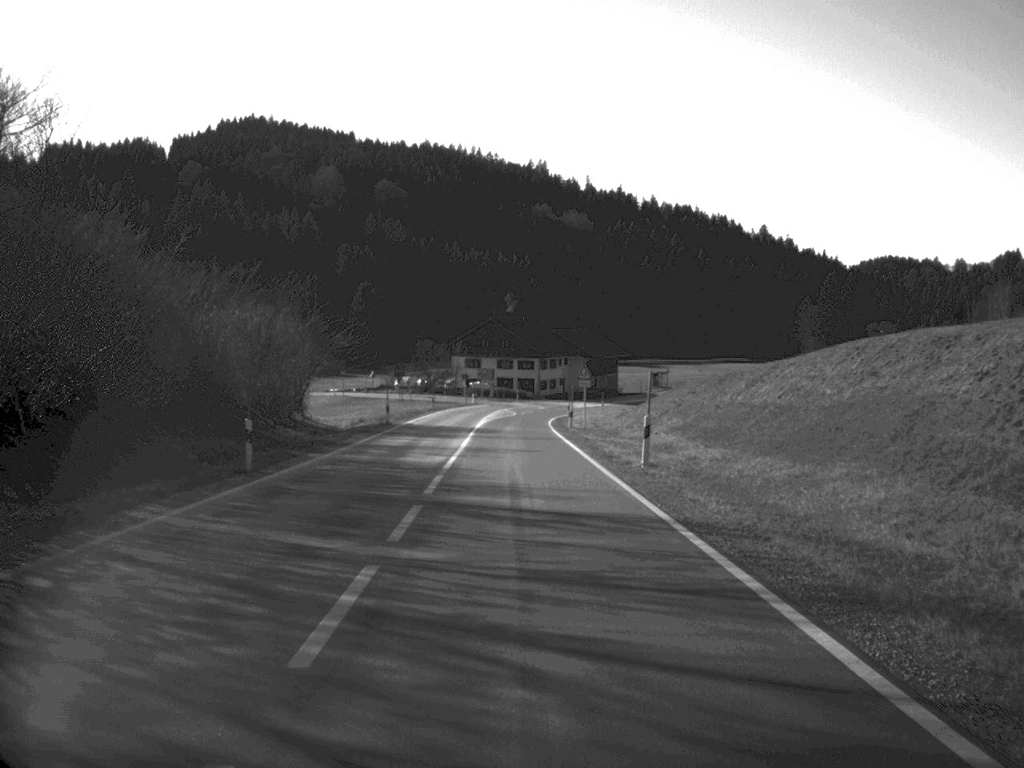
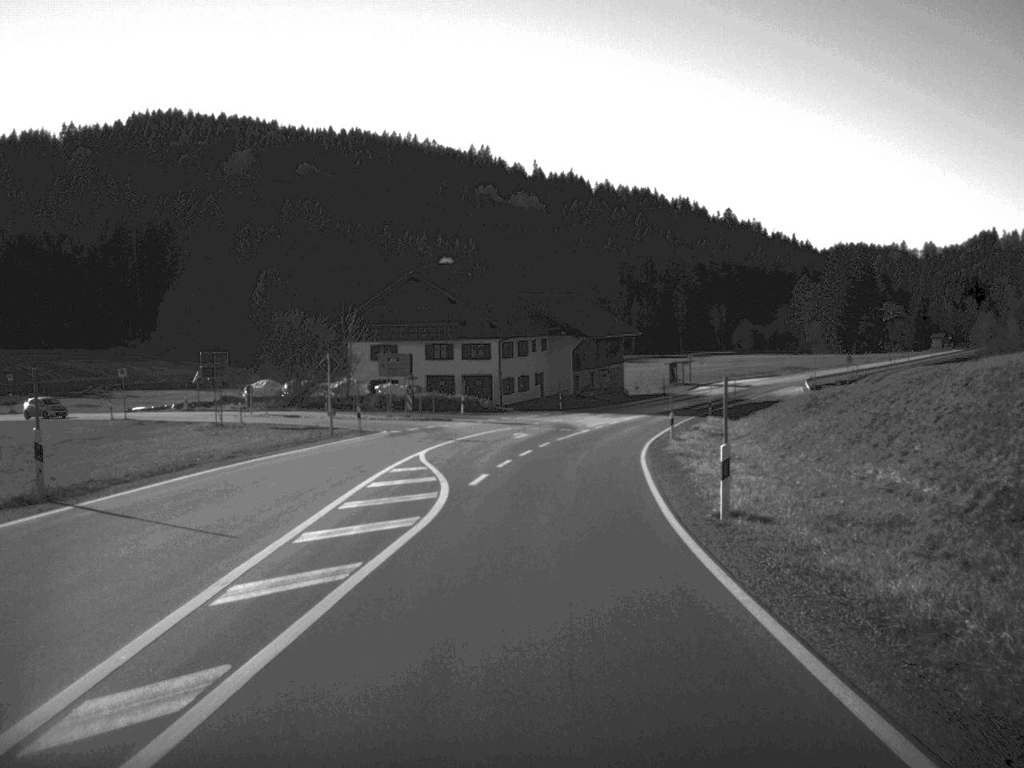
(-0.2, +72.4) m; +2°
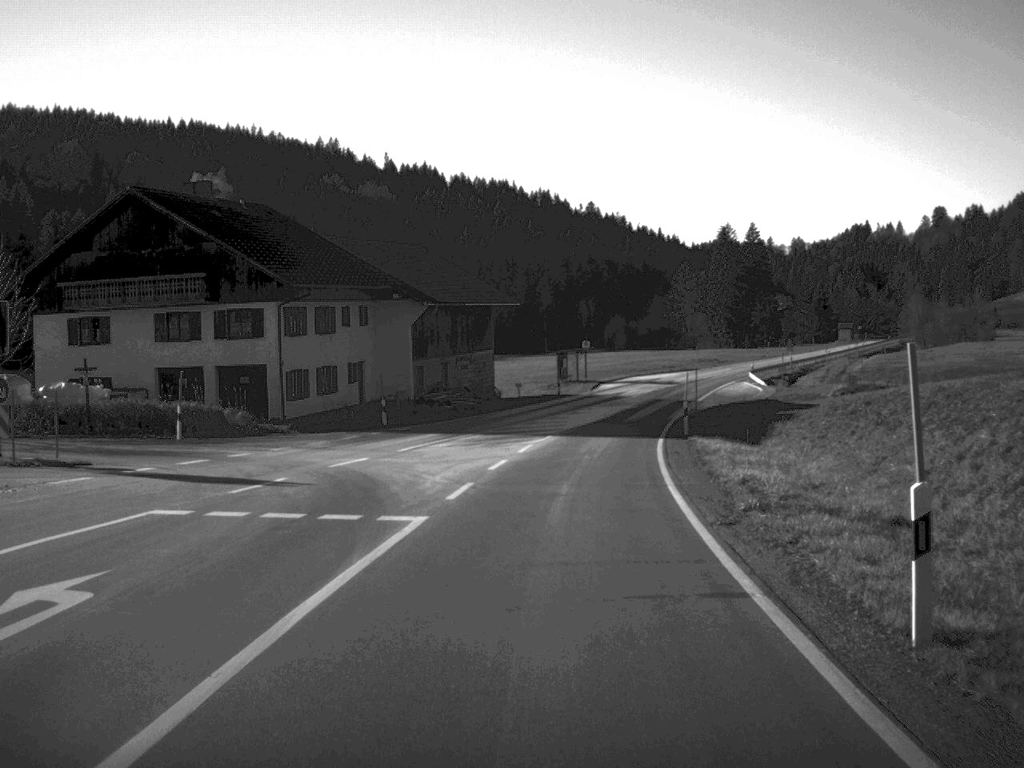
(+2.2, +41.5) m; +6°
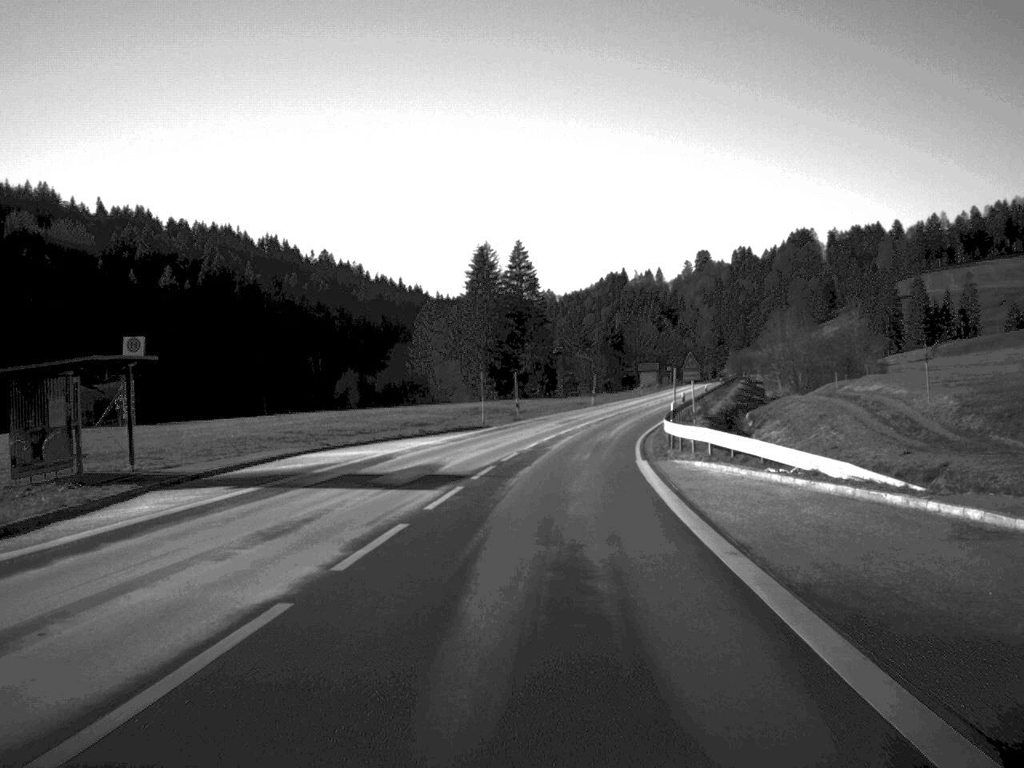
(+7.5, +70.5) m; +11°
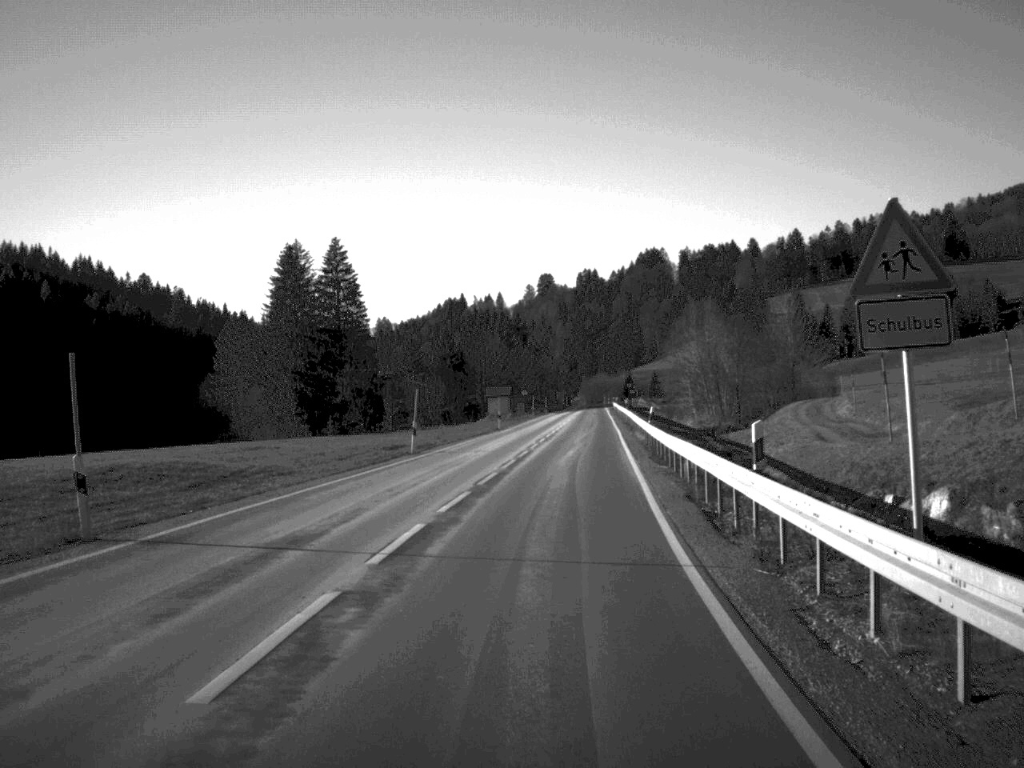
(+3.0, +46.2) m; +7°
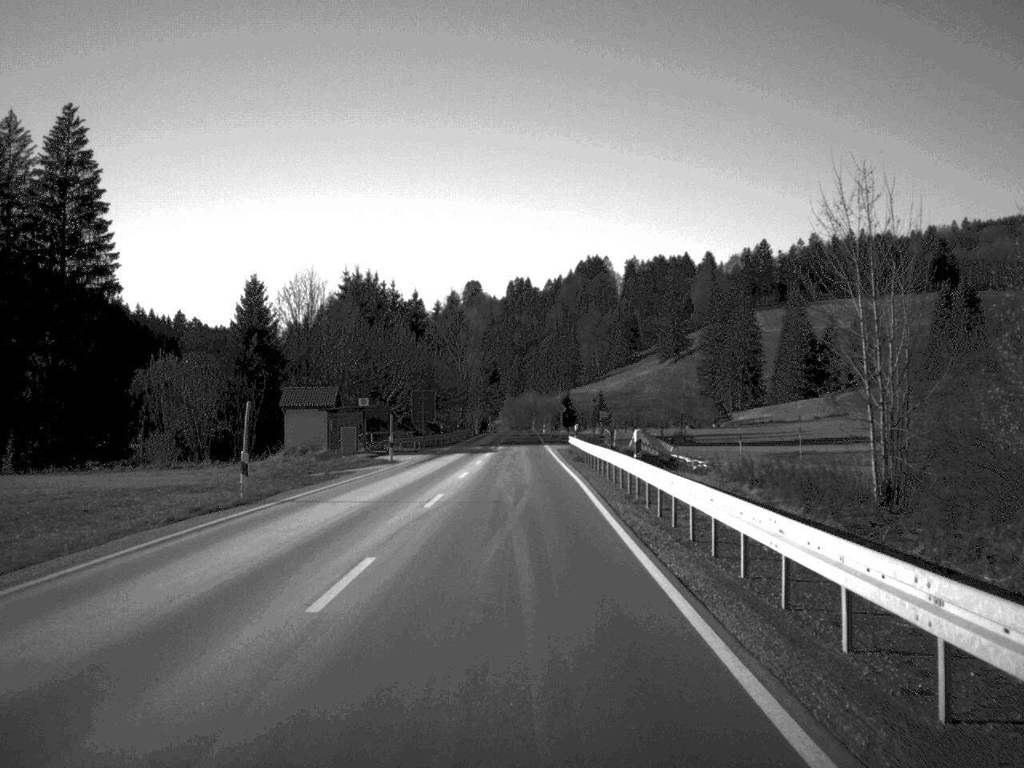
(+4.4, +92.4) m; +3°
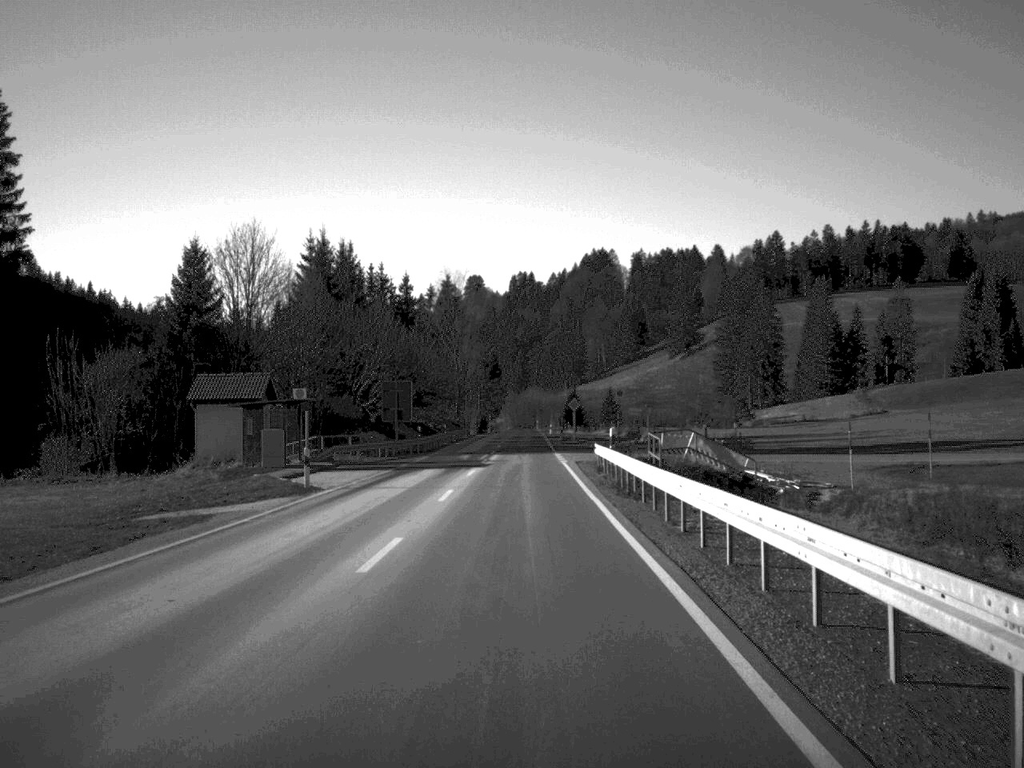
(0.0, +21.0) m; 0°
